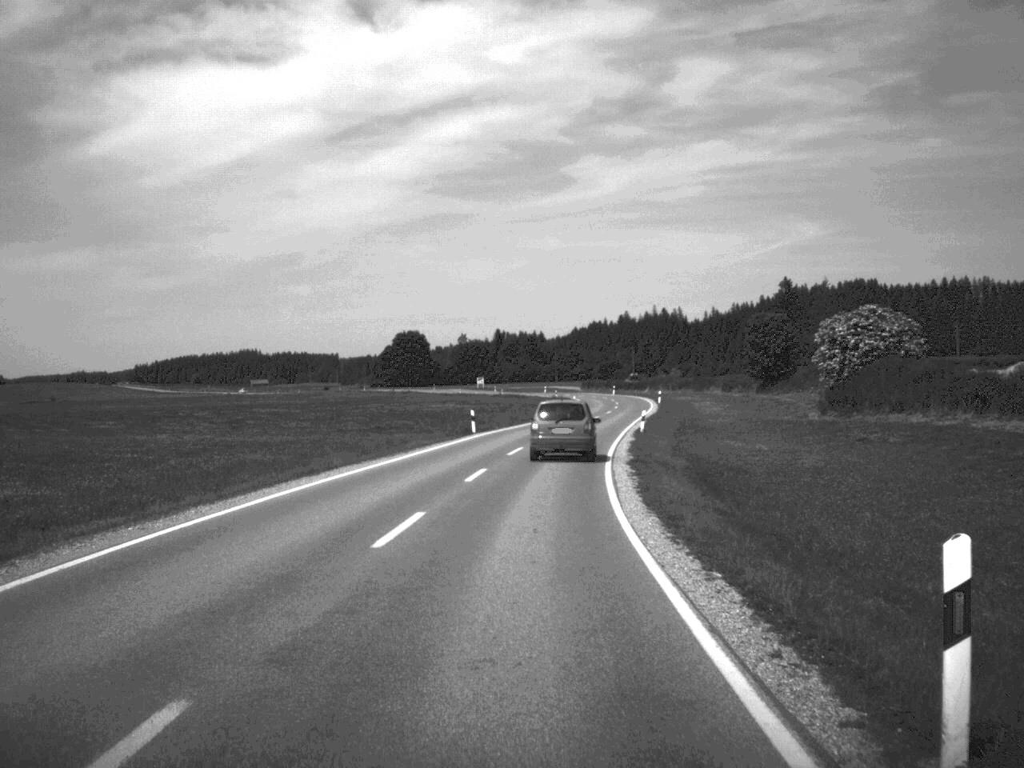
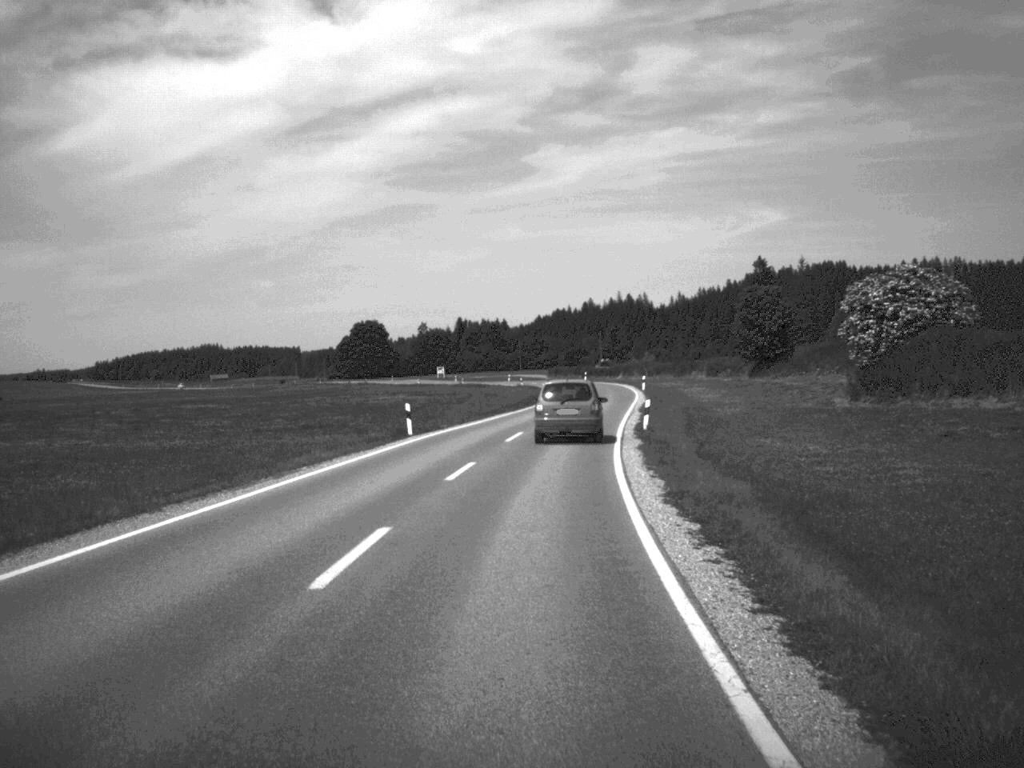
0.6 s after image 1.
(+0.2, +15.3) m; +2°
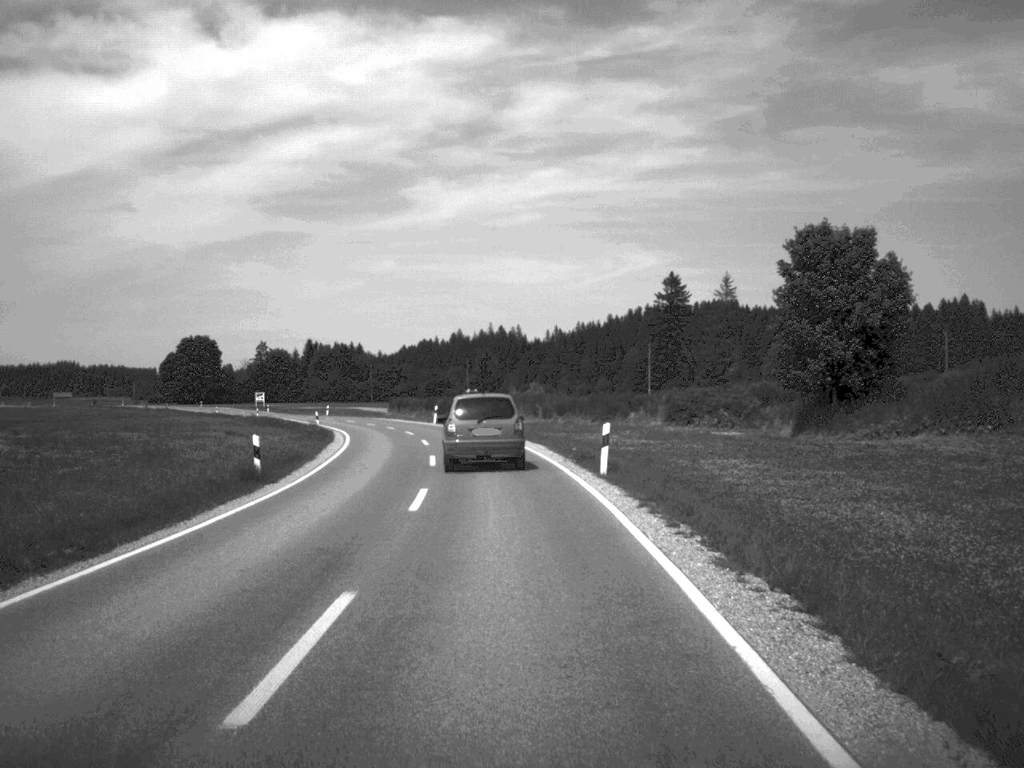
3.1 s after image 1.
(+3.9, +62.4) m; +6°
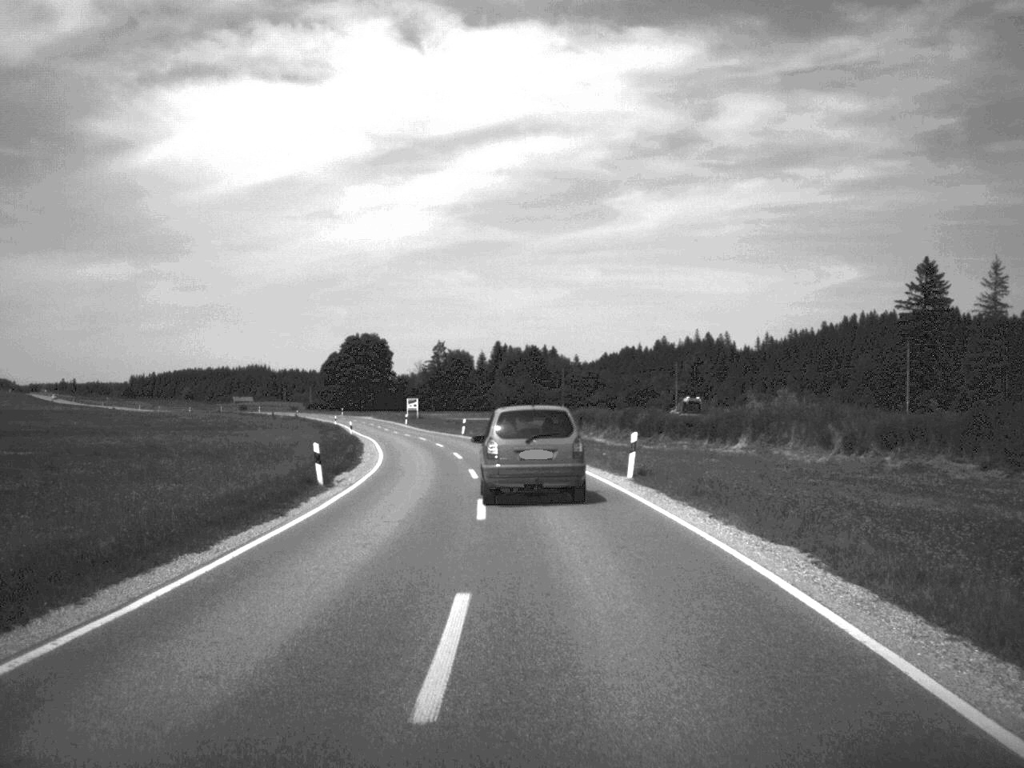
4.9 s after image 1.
(-3.3, +46.5) m; -9°
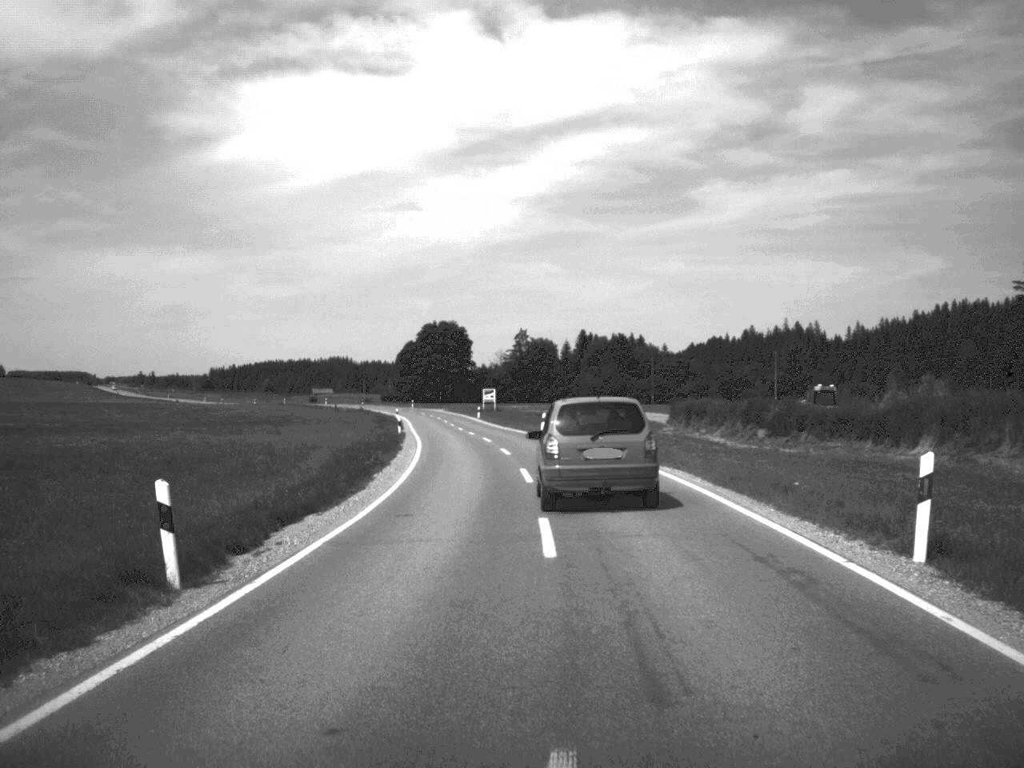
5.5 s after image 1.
(-0.6, +16.7) m; -4°
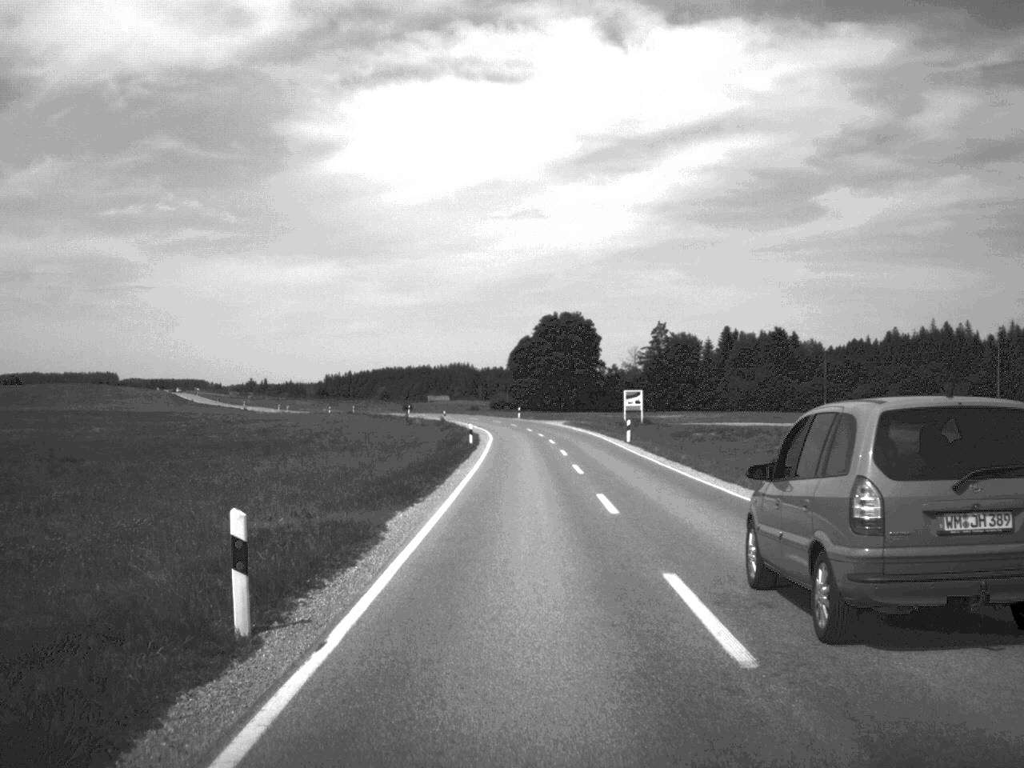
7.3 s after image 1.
(-2.9, +51.8) m; -5°
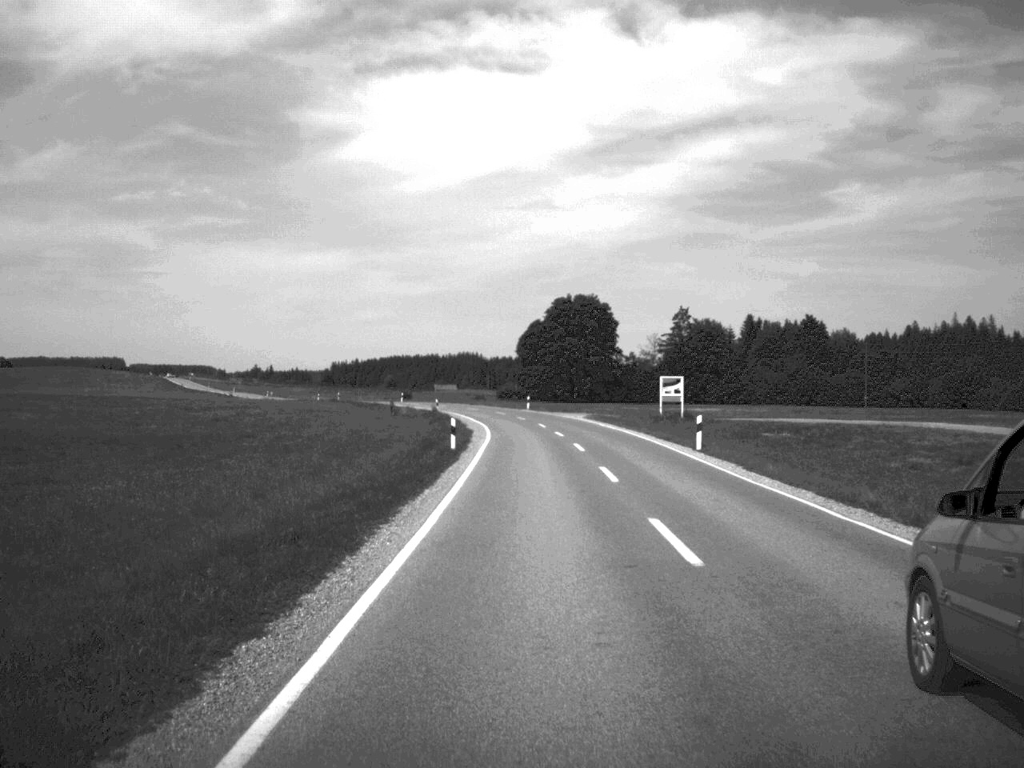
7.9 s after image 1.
(-0.1, +20.1) m; 0°
